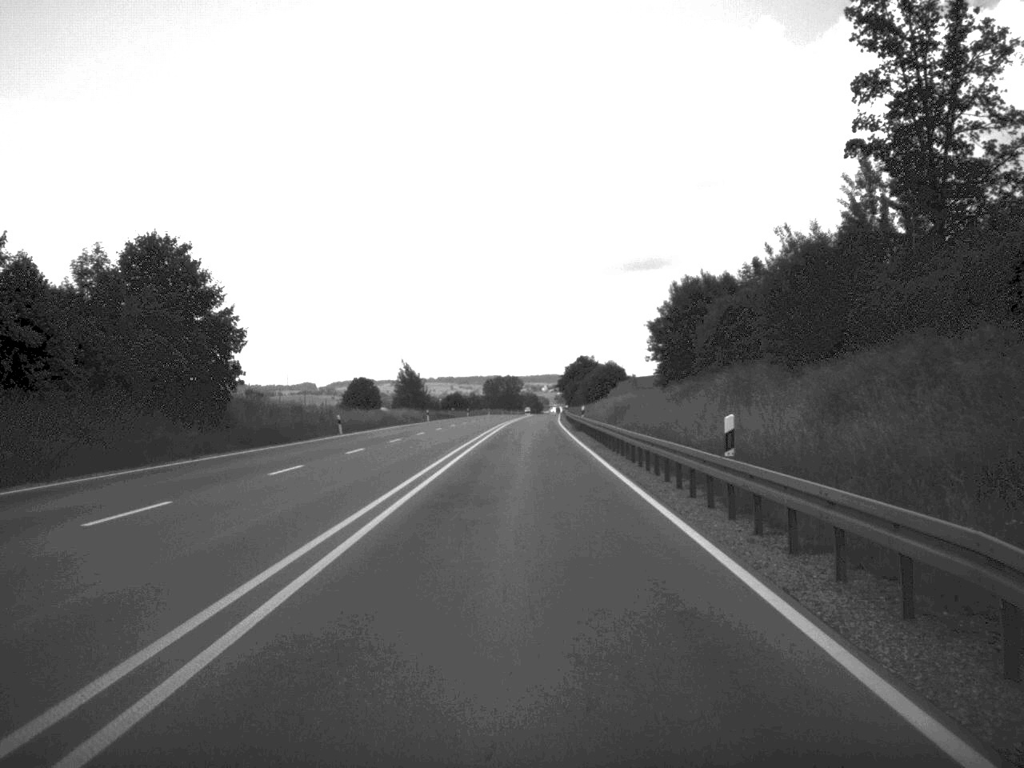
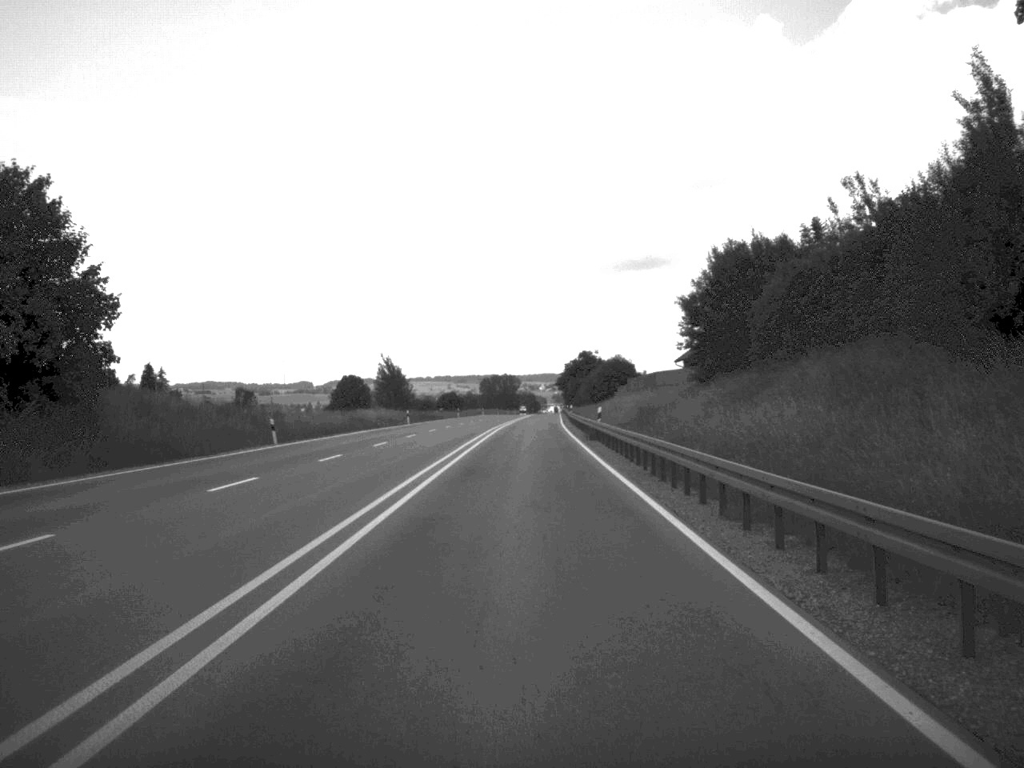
(0.0, +17.0) m; 0°
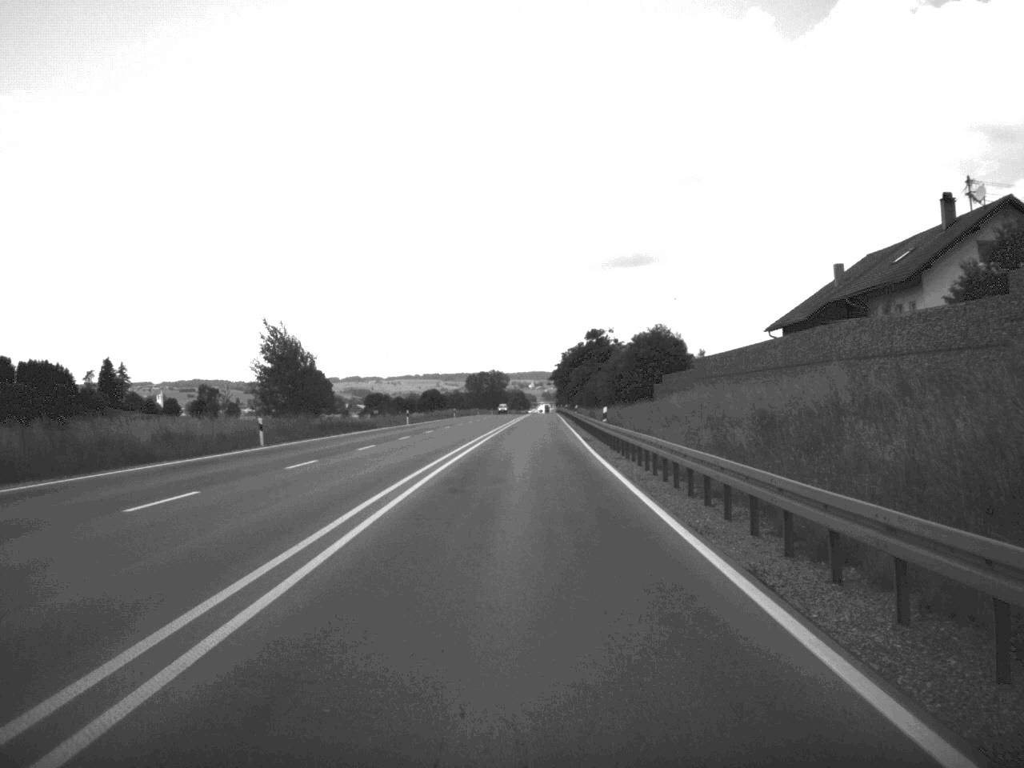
(+0.2, +52.1) m; 0°
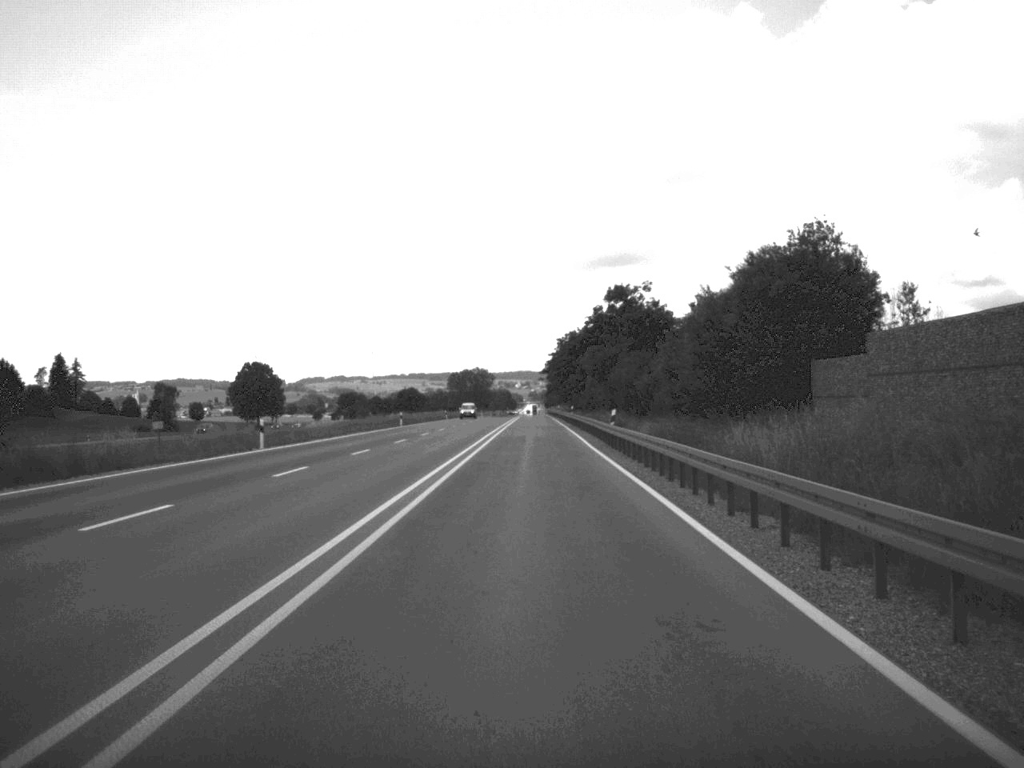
(+0.1, +50.1) m; 0°
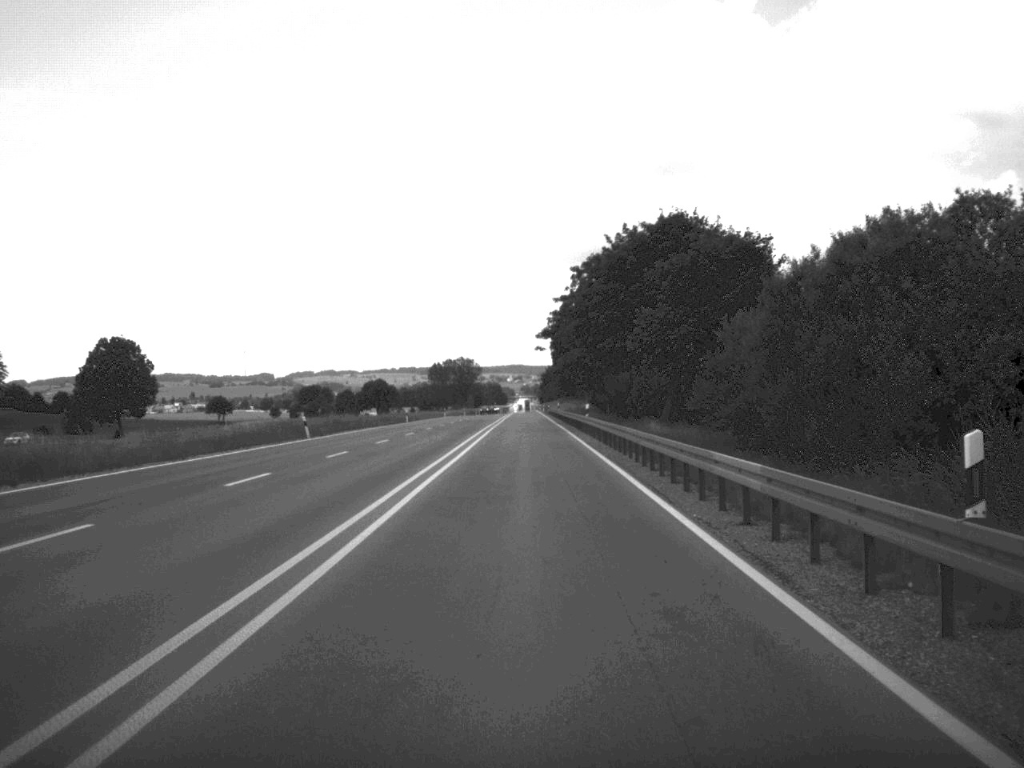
(+0.3, +86.6) m; 0°
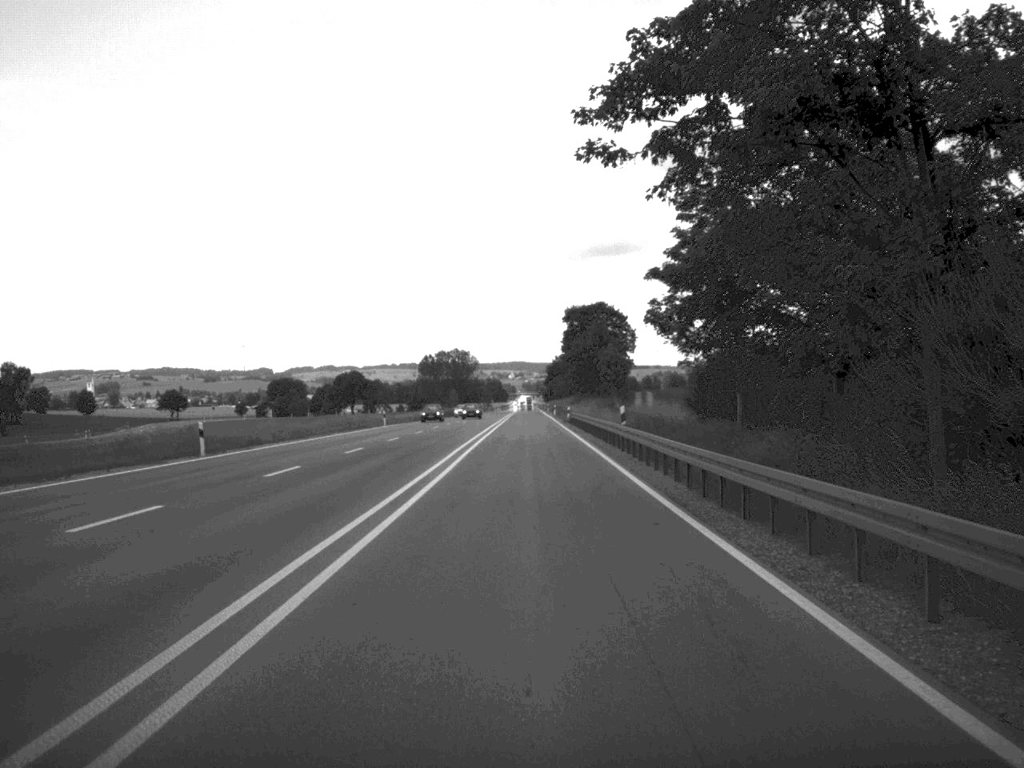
(-0.3, +68.3) m; 0°
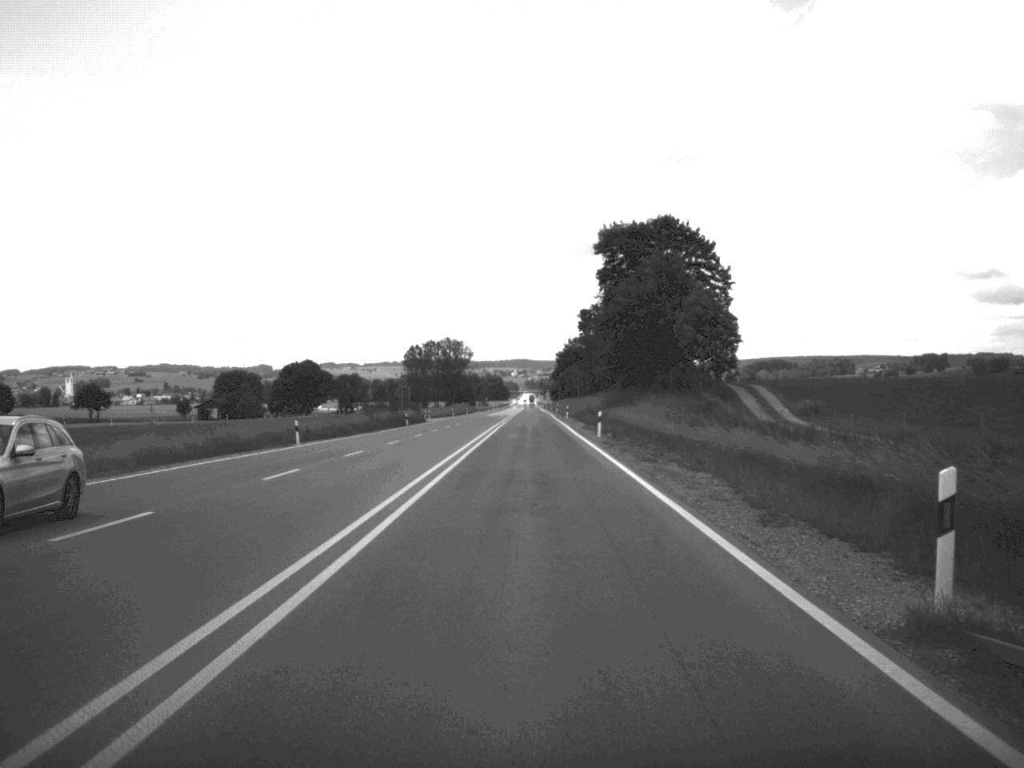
(-0.1, +83.7) m; 0°
